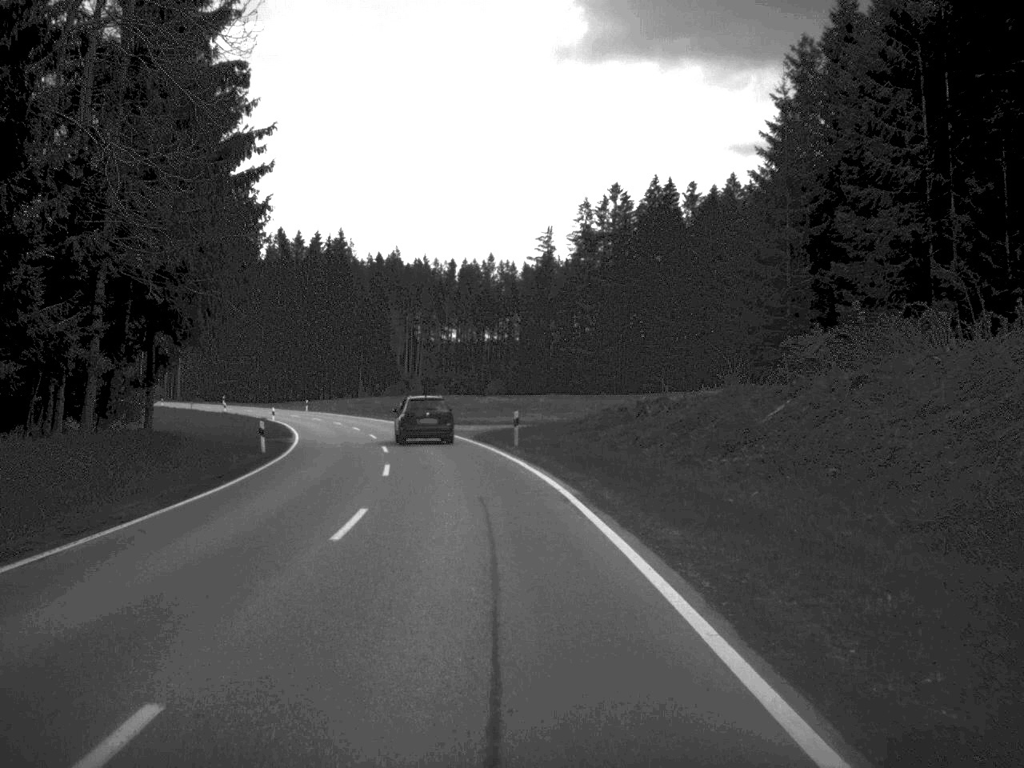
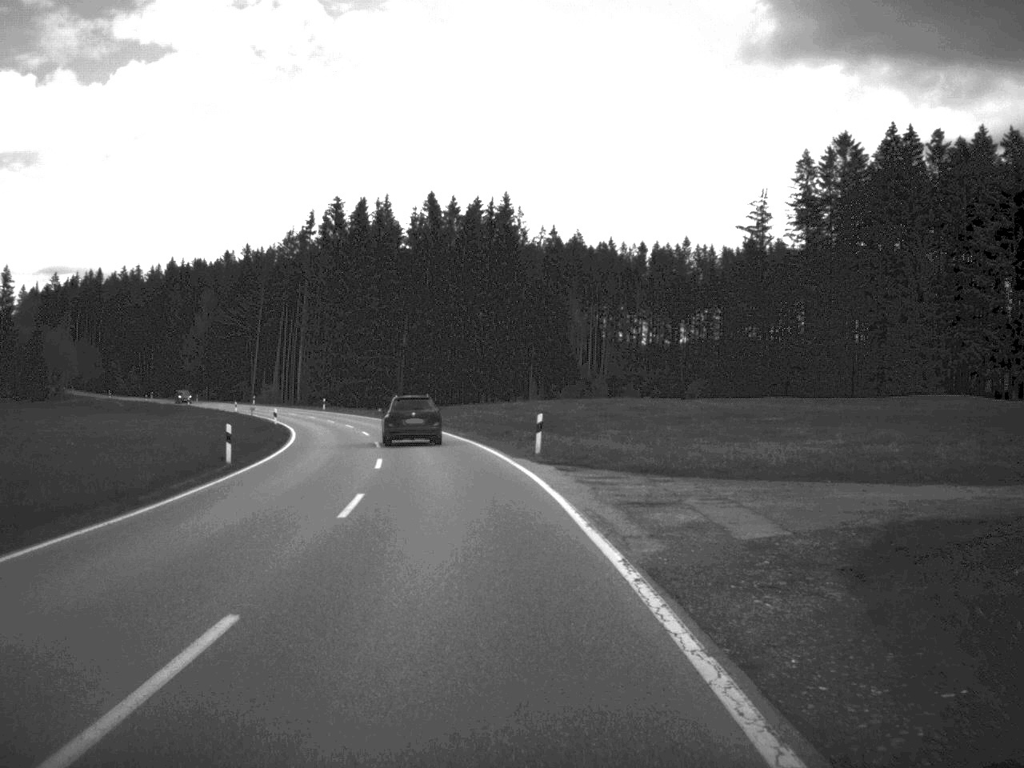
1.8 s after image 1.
(-3.1, +44.5) m; -9°
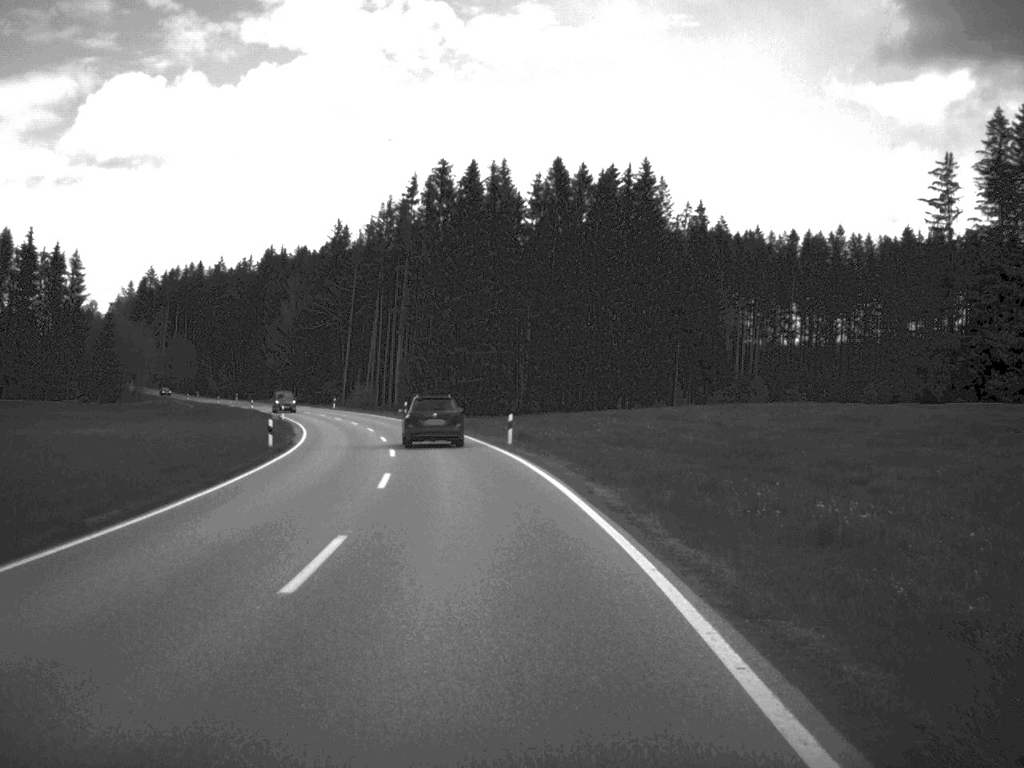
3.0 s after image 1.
(-1.6, +29.7) m; -6°
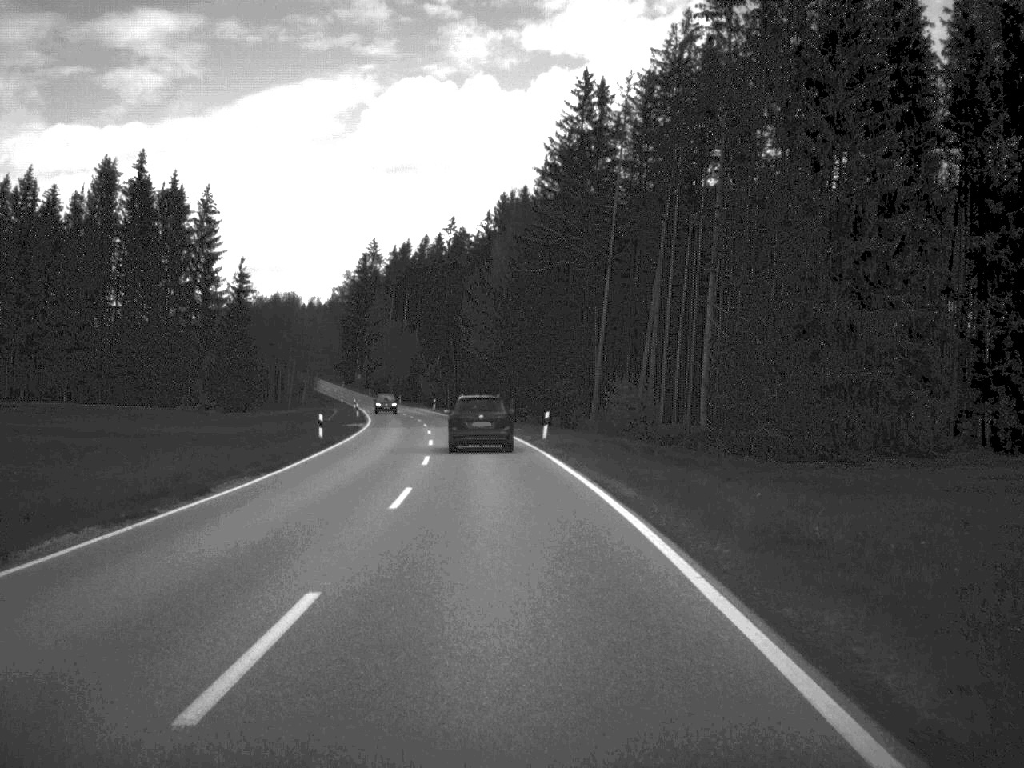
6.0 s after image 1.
(-8.7, +74.5) m; -13°
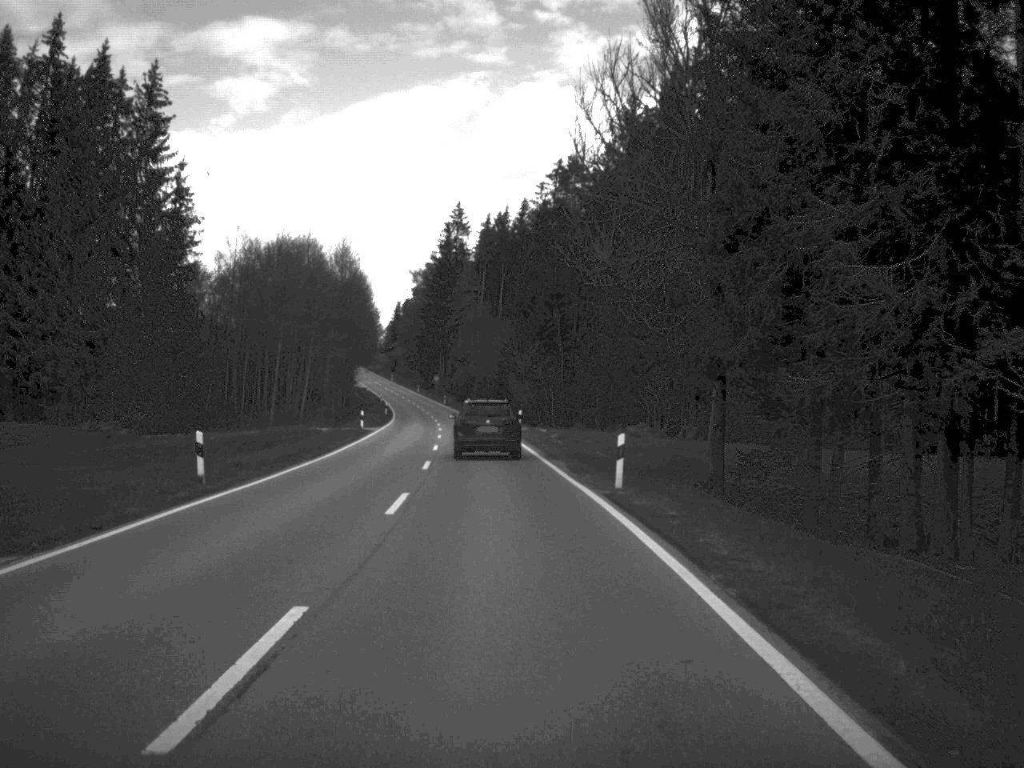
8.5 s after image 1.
(-2.9, +59.8) m; -5°
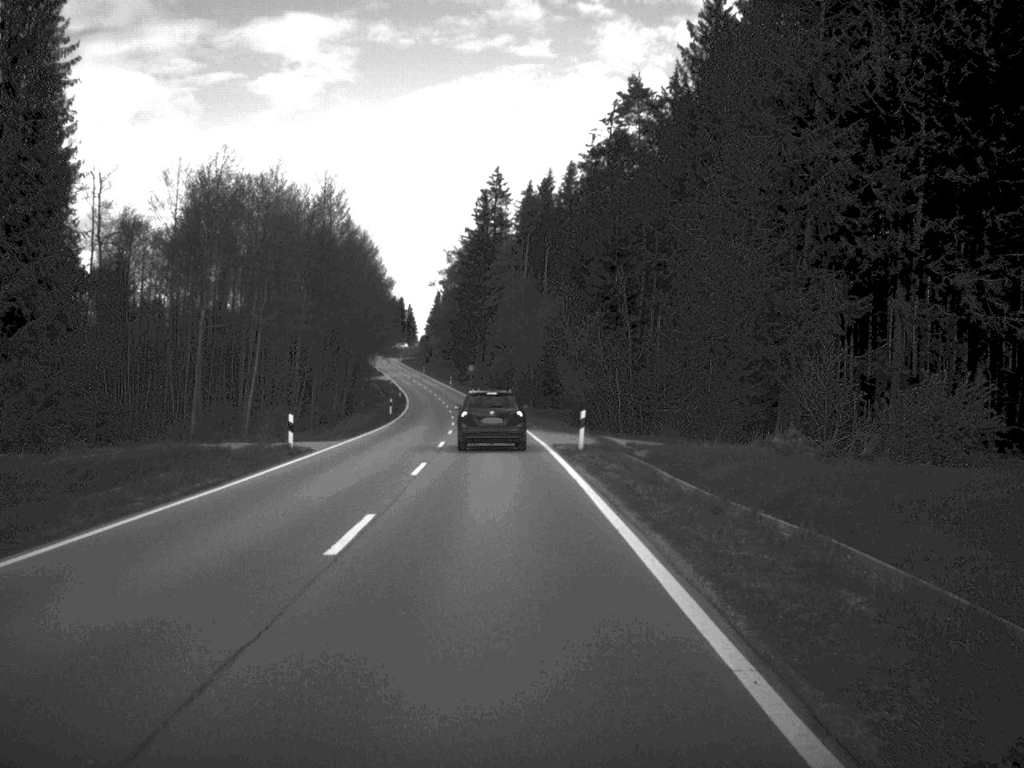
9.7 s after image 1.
(-0.5, +28.6) m; -2°
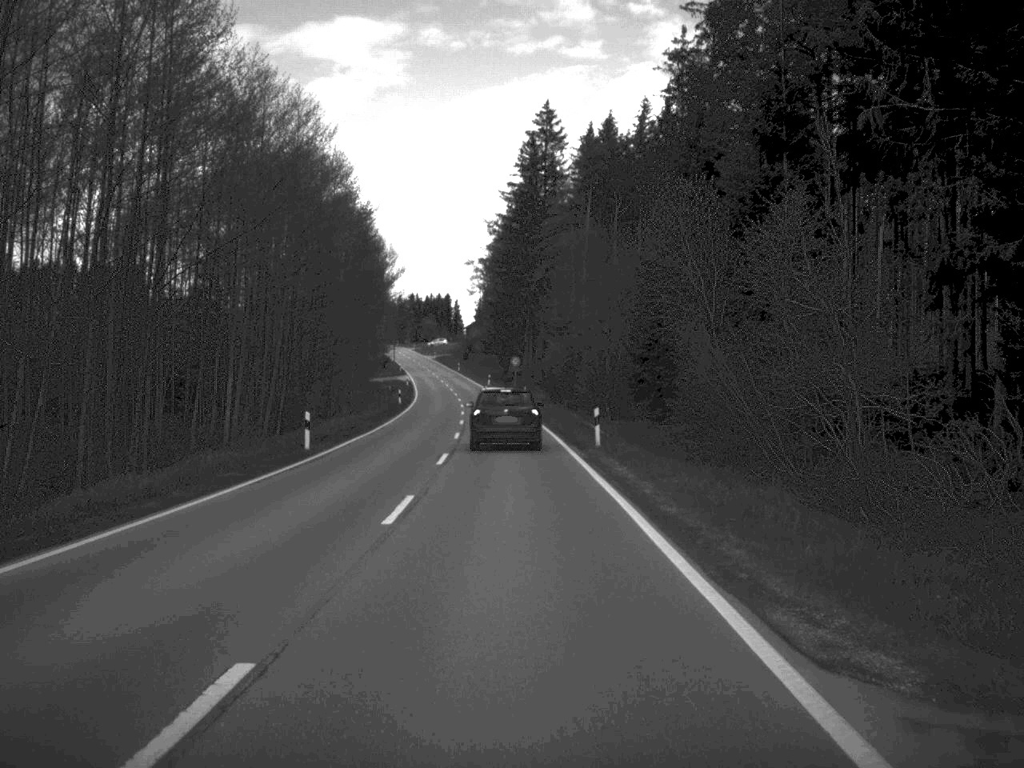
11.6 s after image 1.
(-1.1, +44.6) m; -3°
